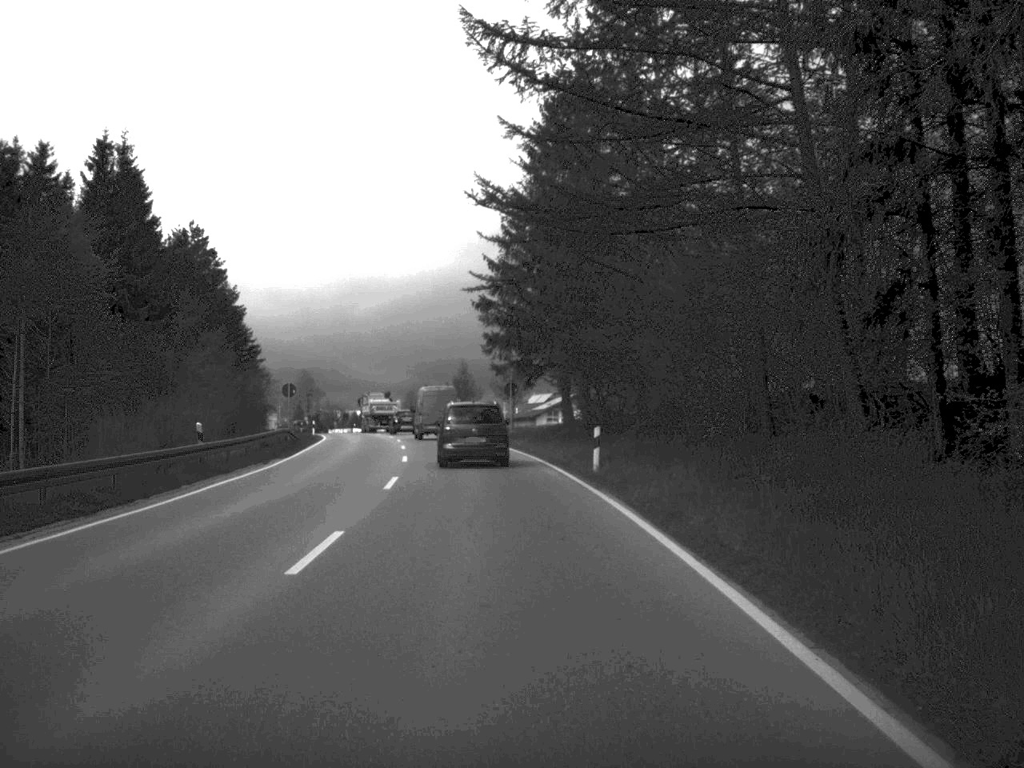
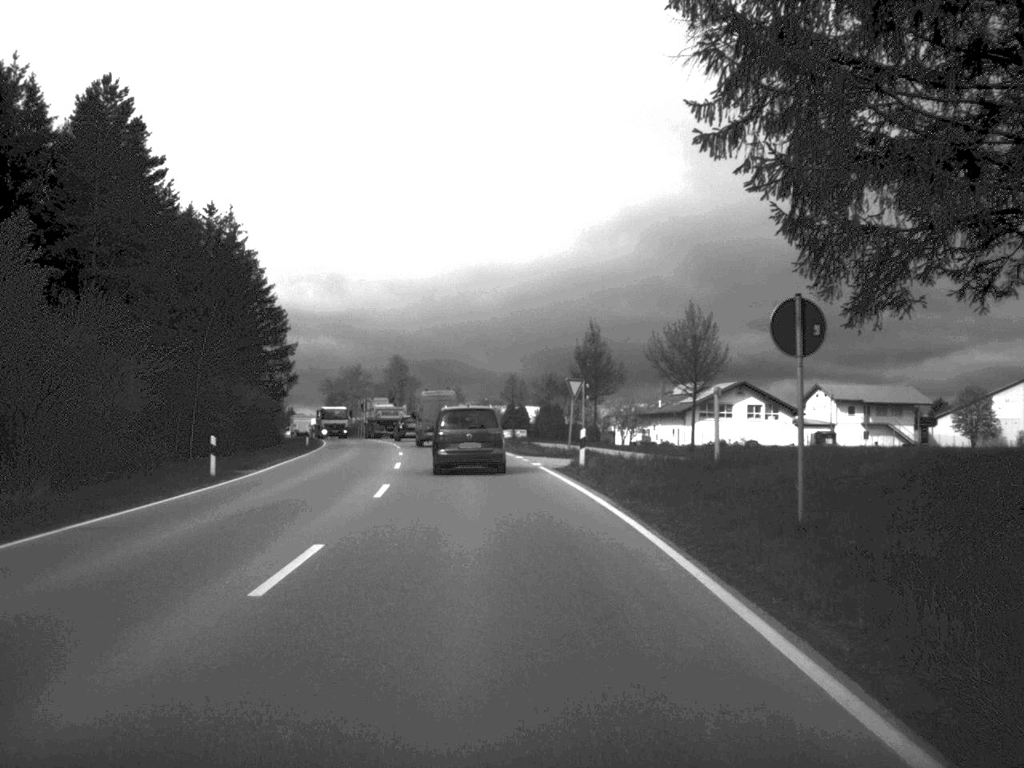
(-2.5, +48.8) m; -6°
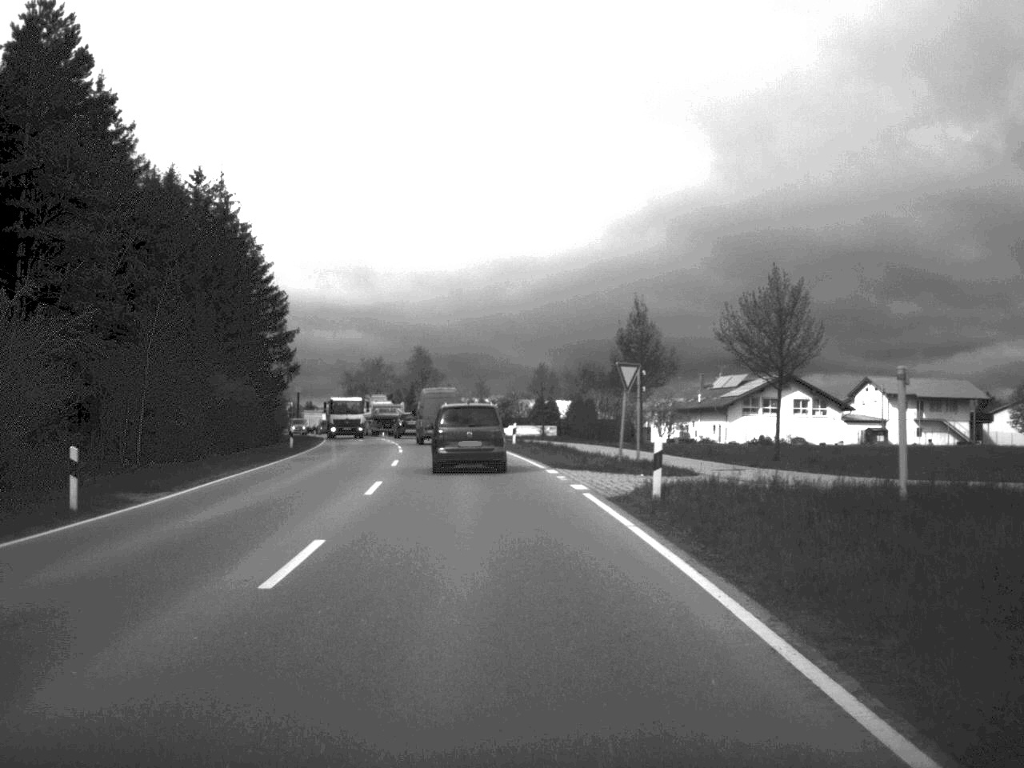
(-0.1, +11.6) m; -1°
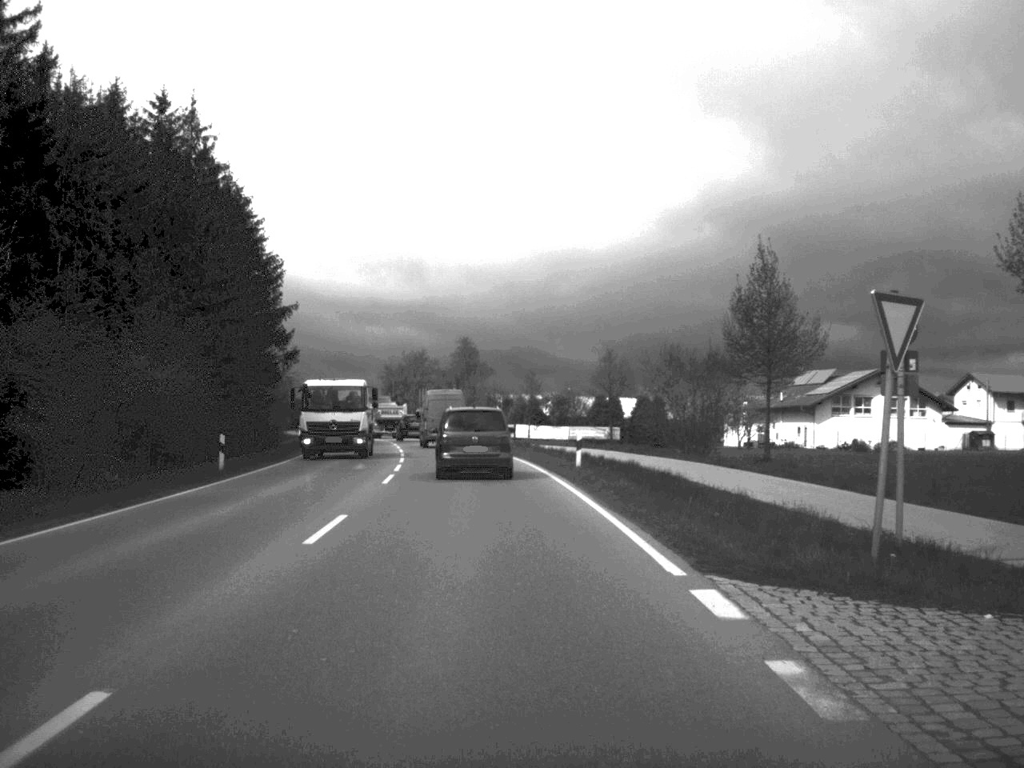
(-0.4, +19.8) m; -2°
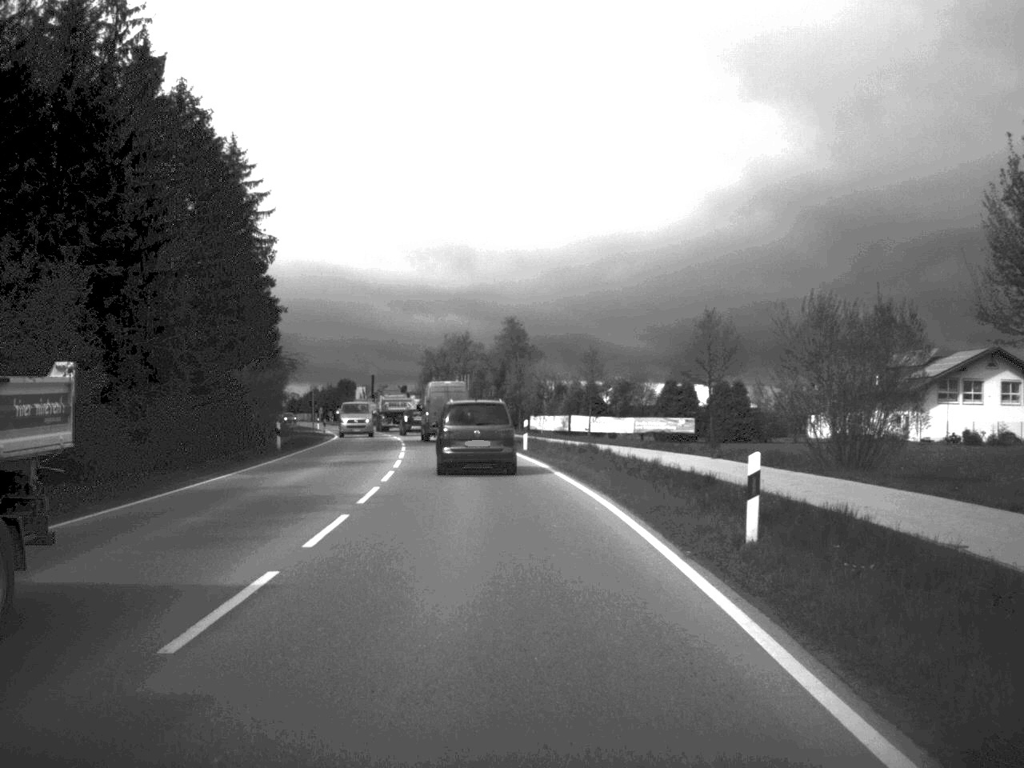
(-0.4, +19.2) m; -2°
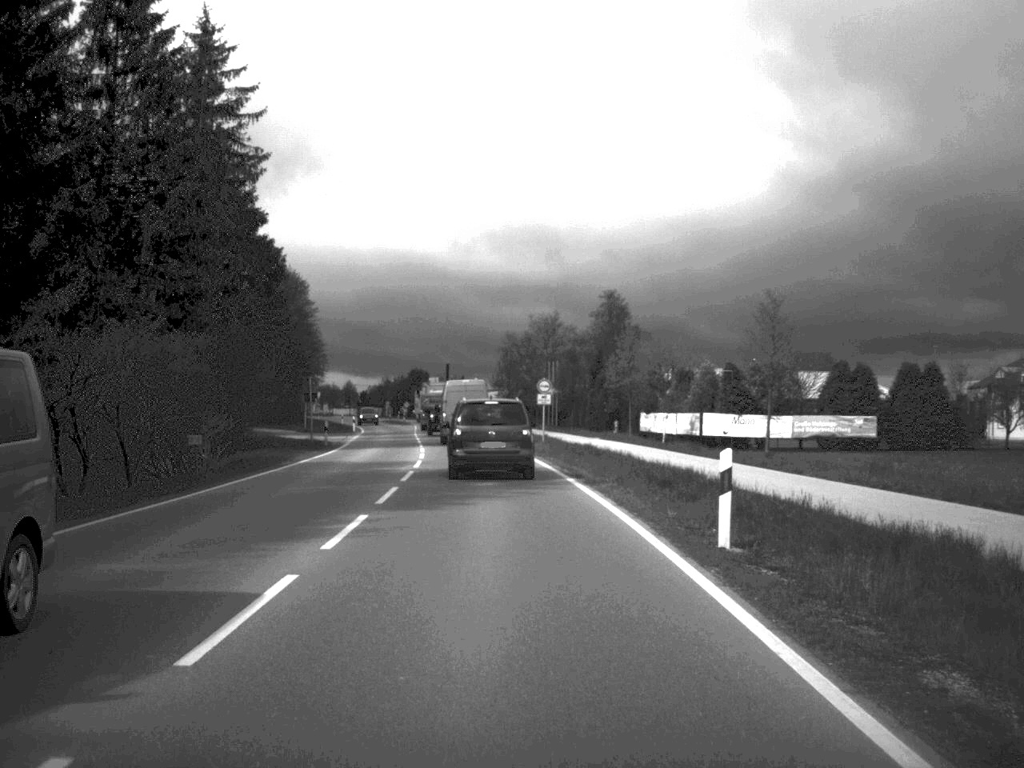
(-1.1, +30.0) m; -4°
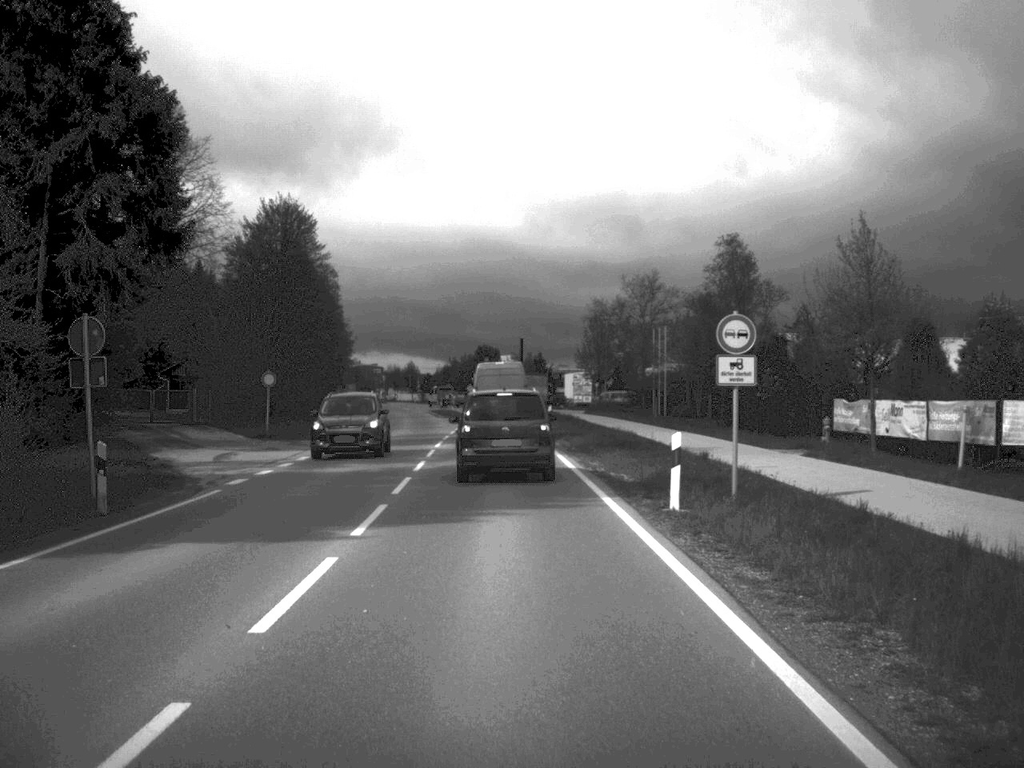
(-1.1, +34.4) m; -4°
